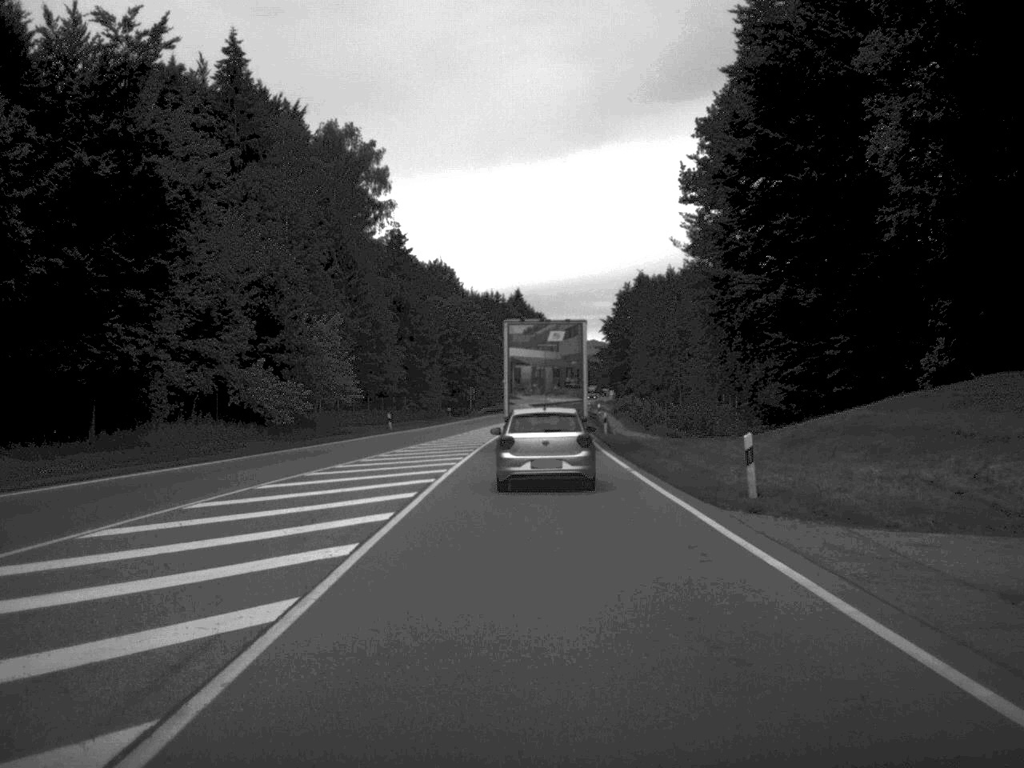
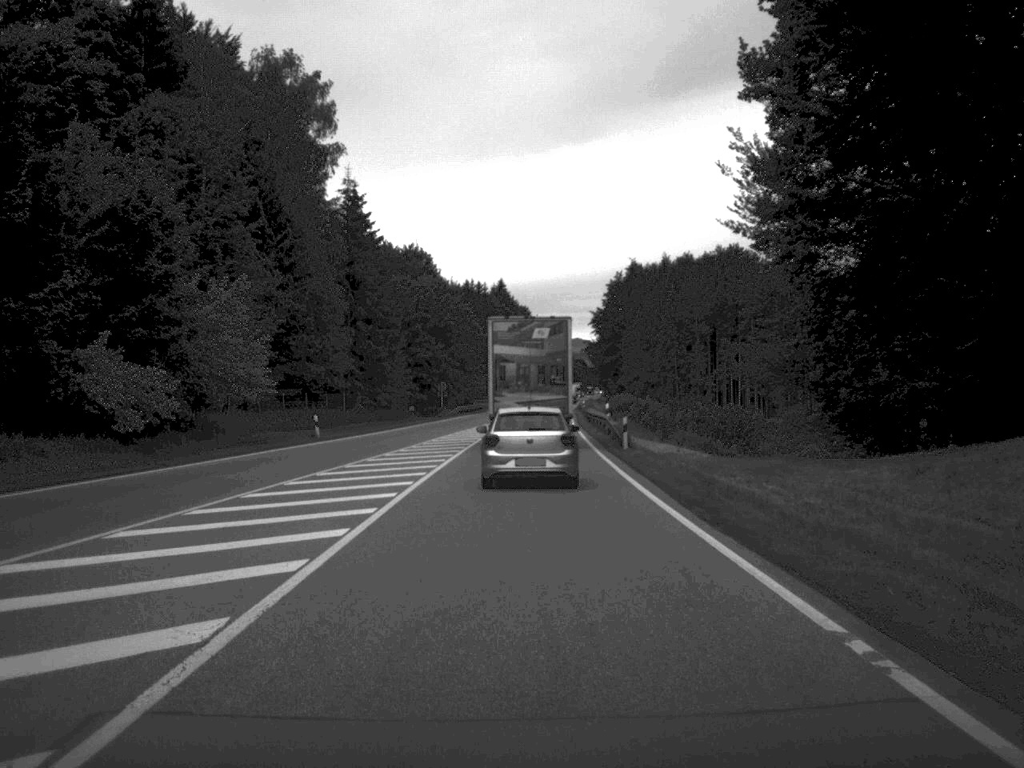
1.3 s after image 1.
(+0.1, +20.4) m; +1°
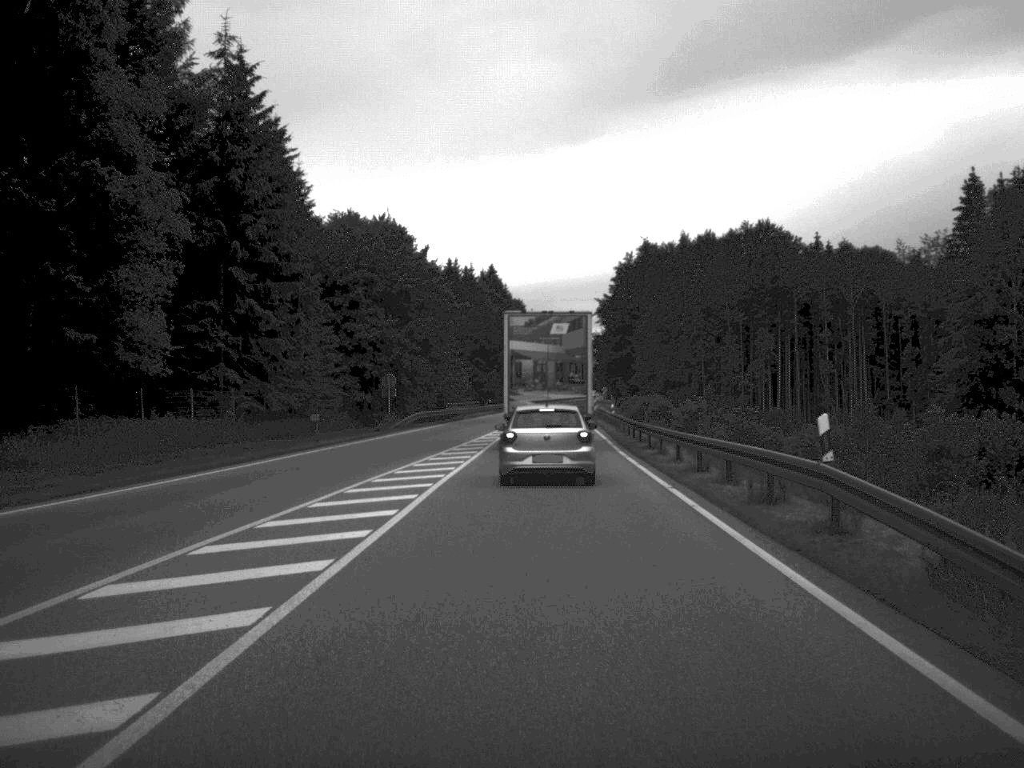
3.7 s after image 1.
(-0.1, +38.0) m; 0°
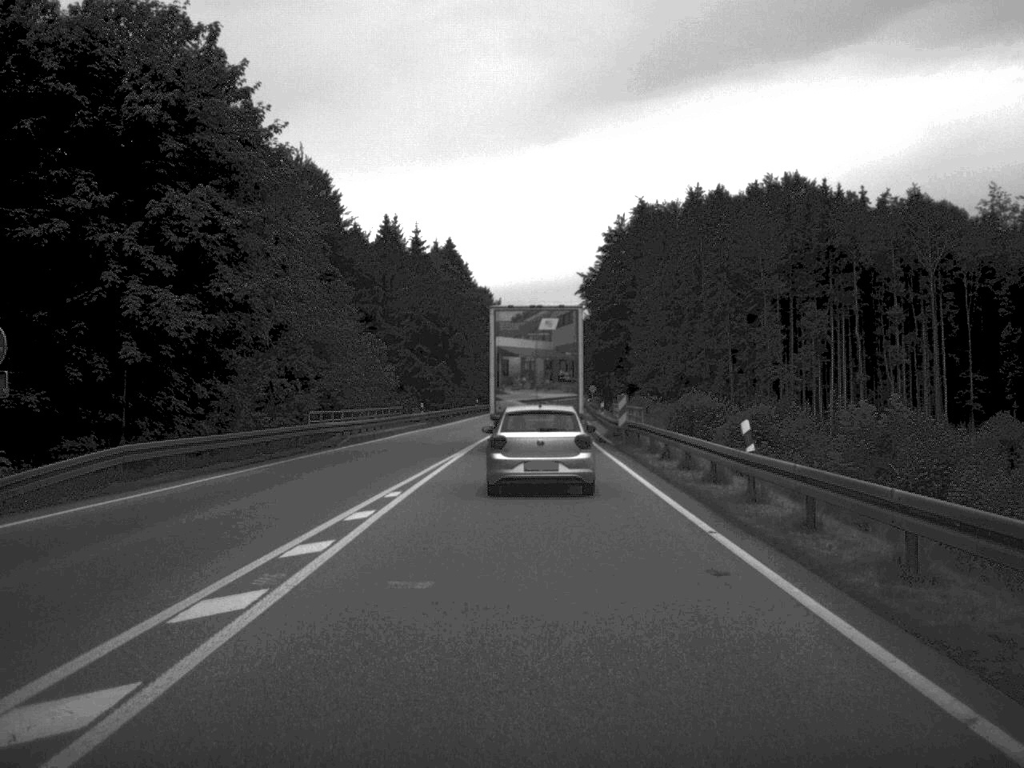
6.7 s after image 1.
(+0.8, +47.2) m; +1°
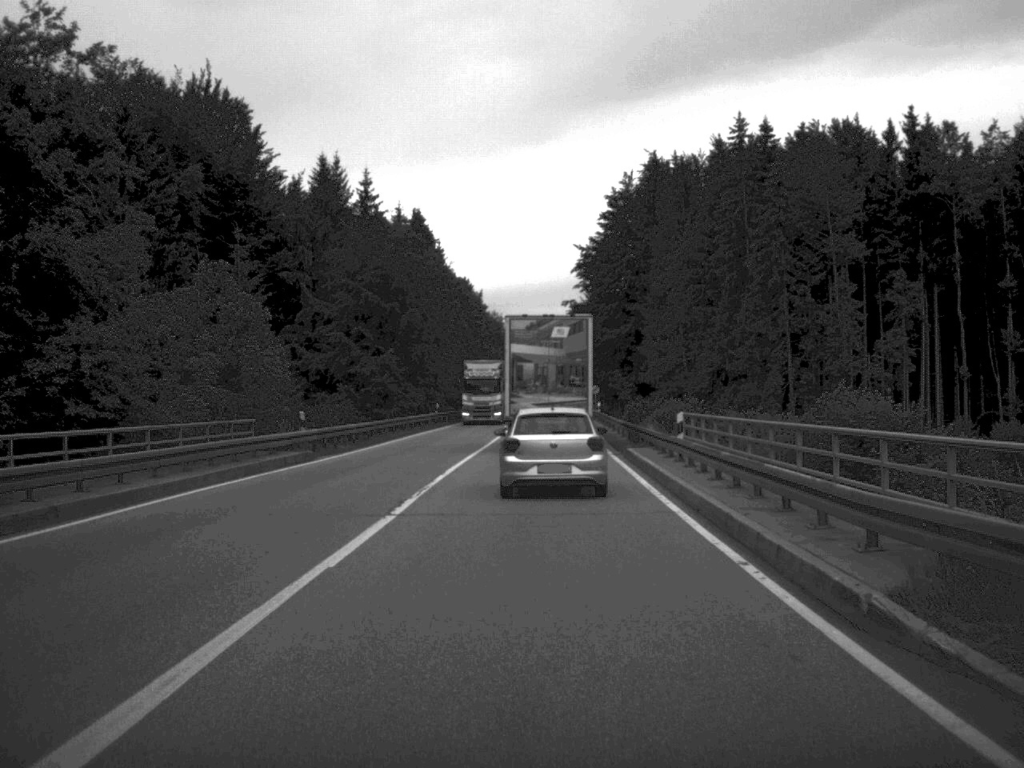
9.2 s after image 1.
(+0.1, +35.2) m; +1°
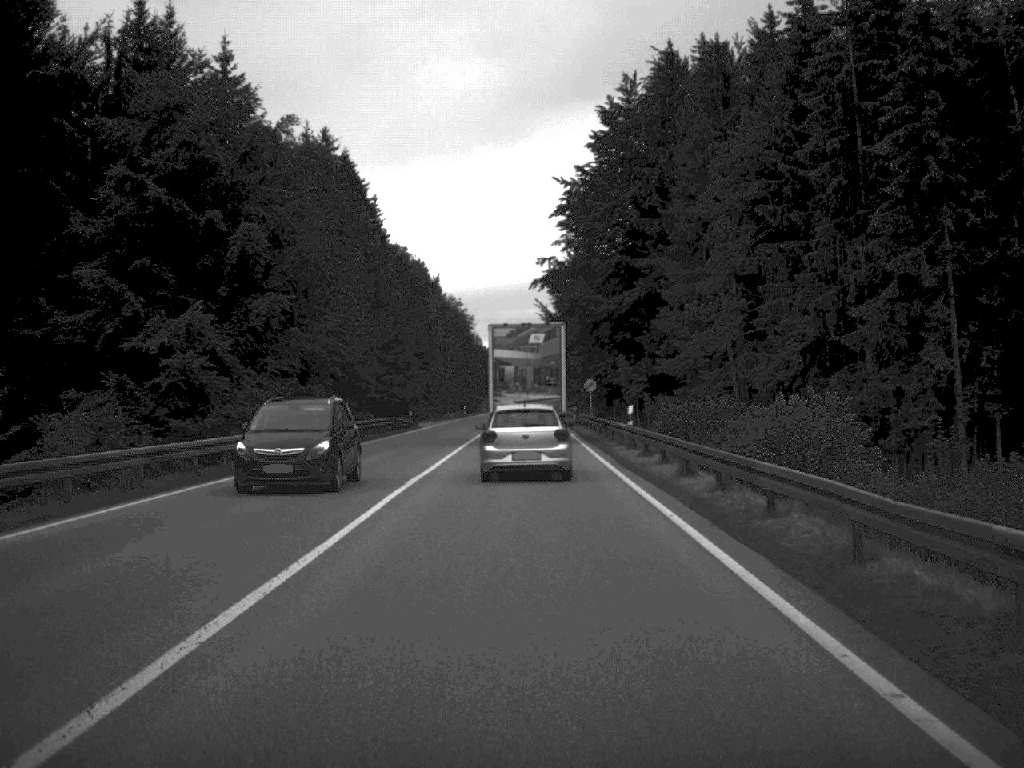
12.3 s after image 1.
(+0.6, +43.0) m; +1°
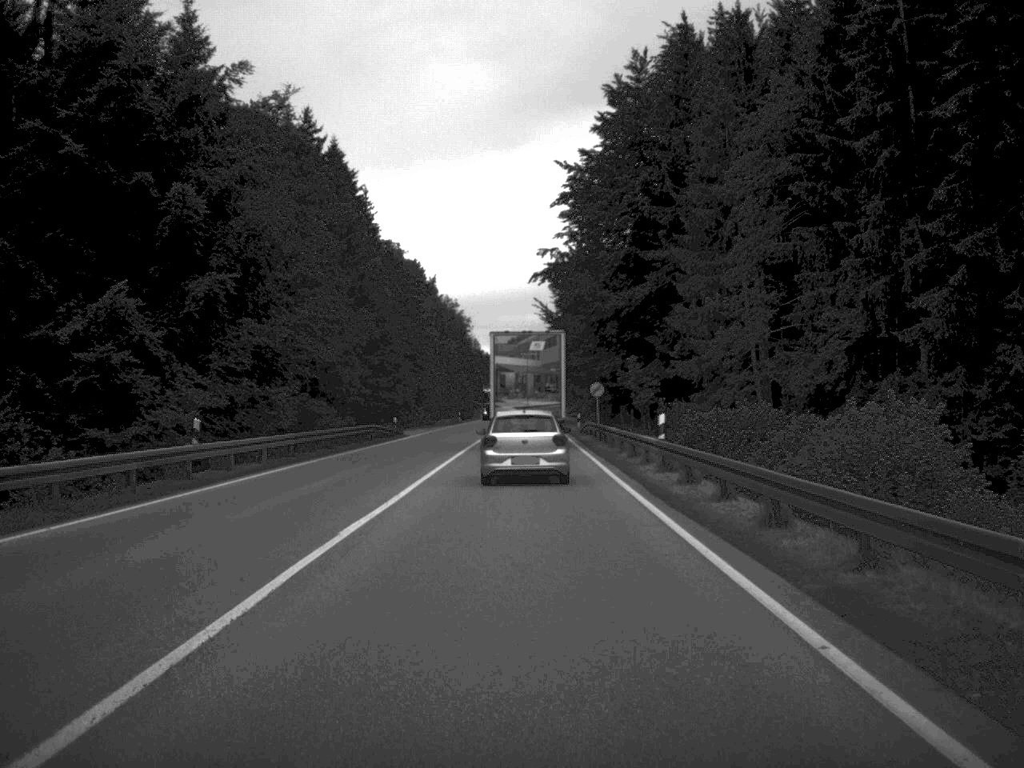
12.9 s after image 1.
(0.0, +8.4) m; 0°
